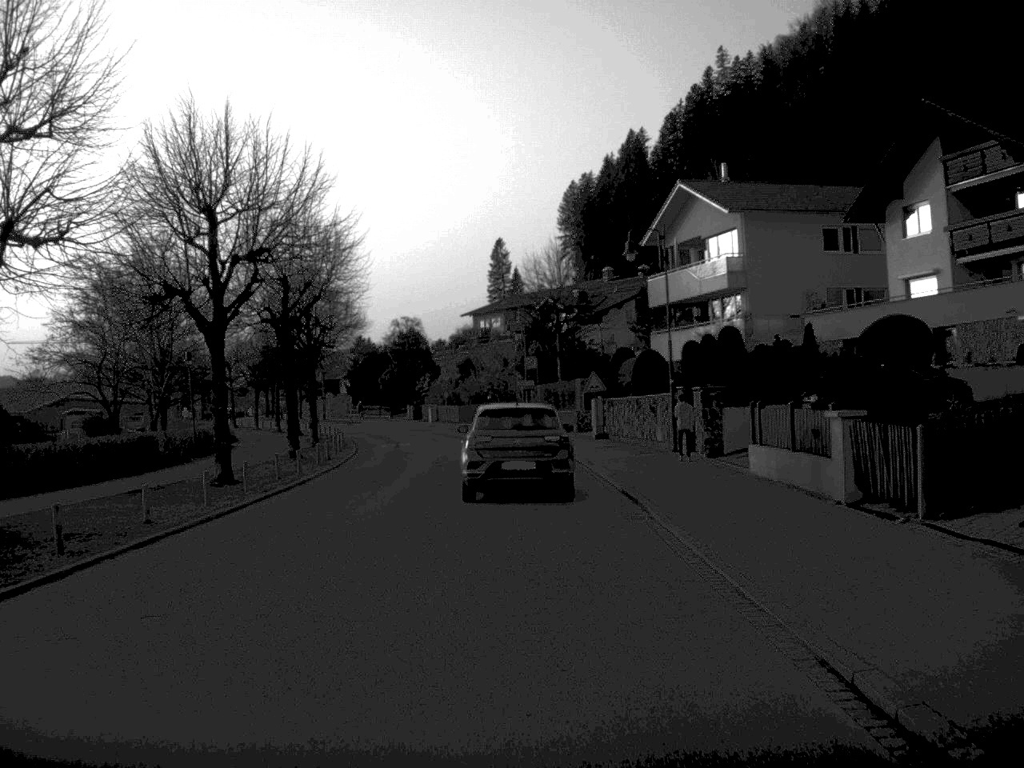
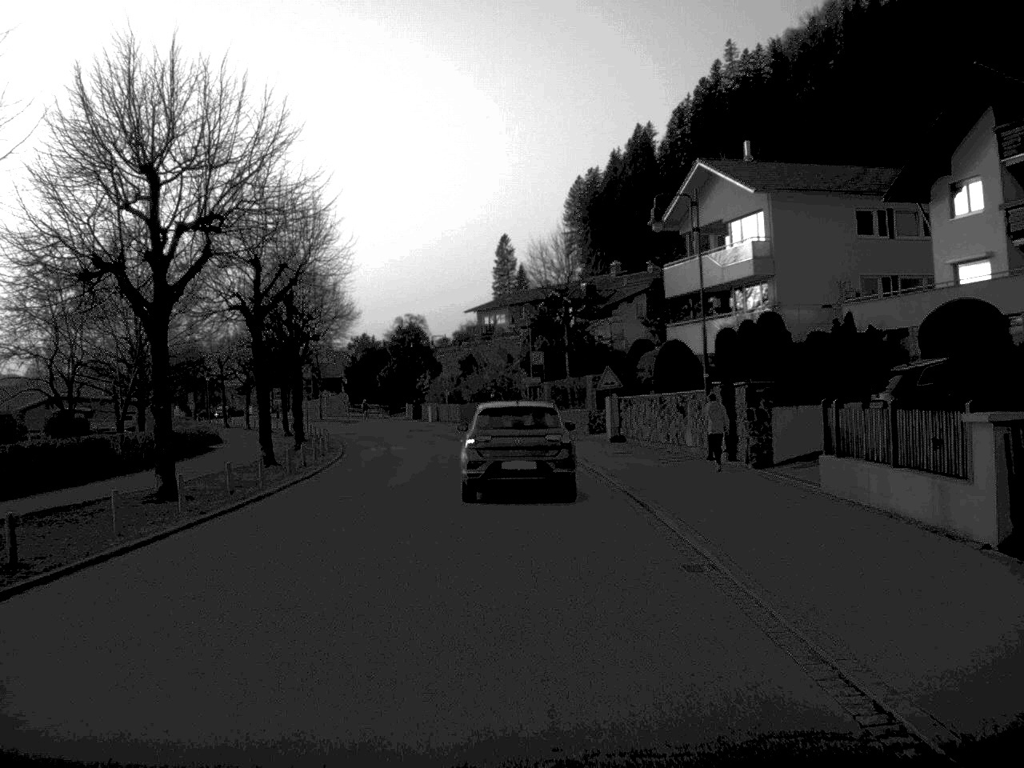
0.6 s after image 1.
(0.0, +5.3) m; 0°
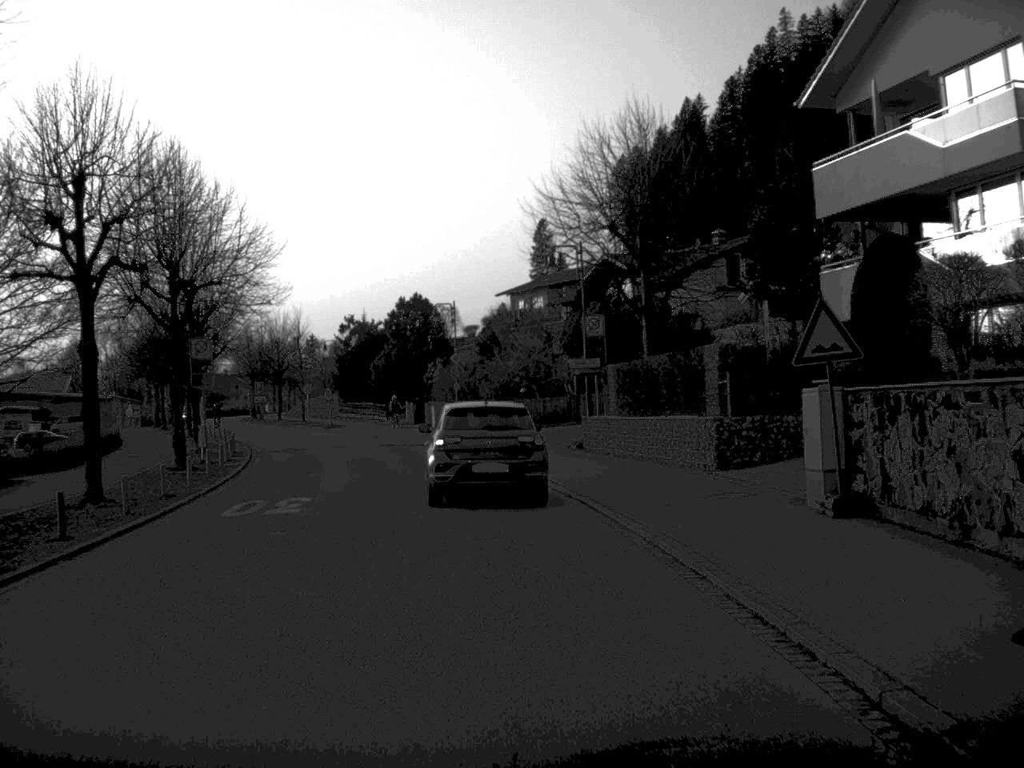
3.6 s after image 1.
(-0.3, +26.3) m; -2°
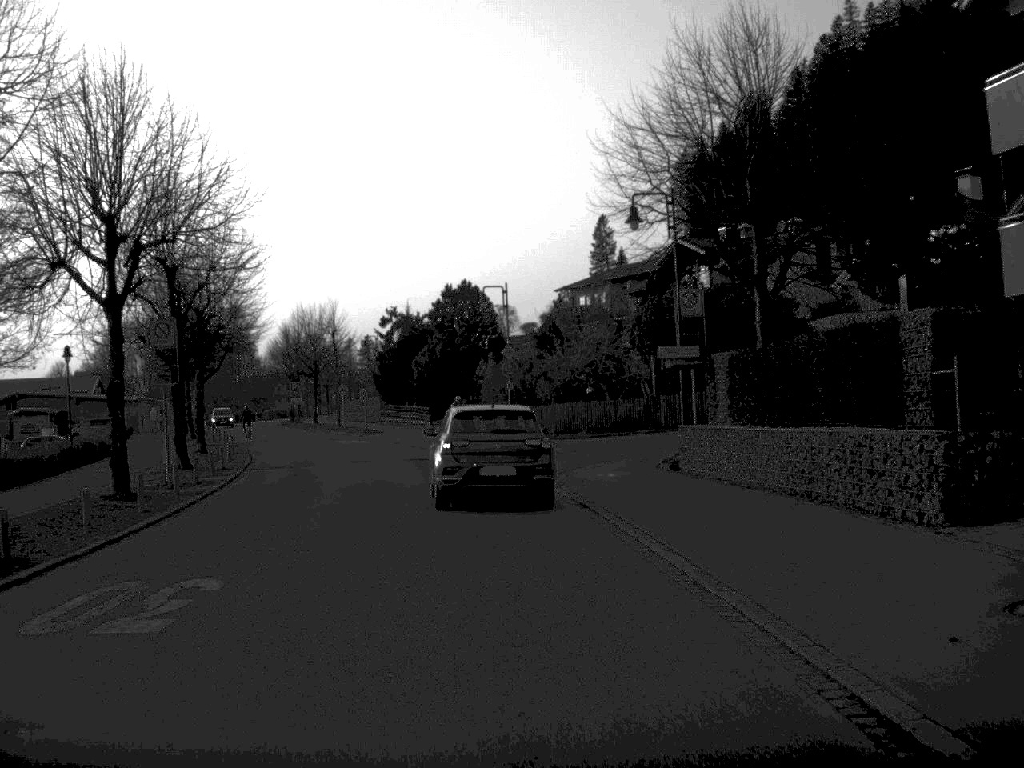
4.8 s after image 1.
(-0.2, +9.9) m; -3°
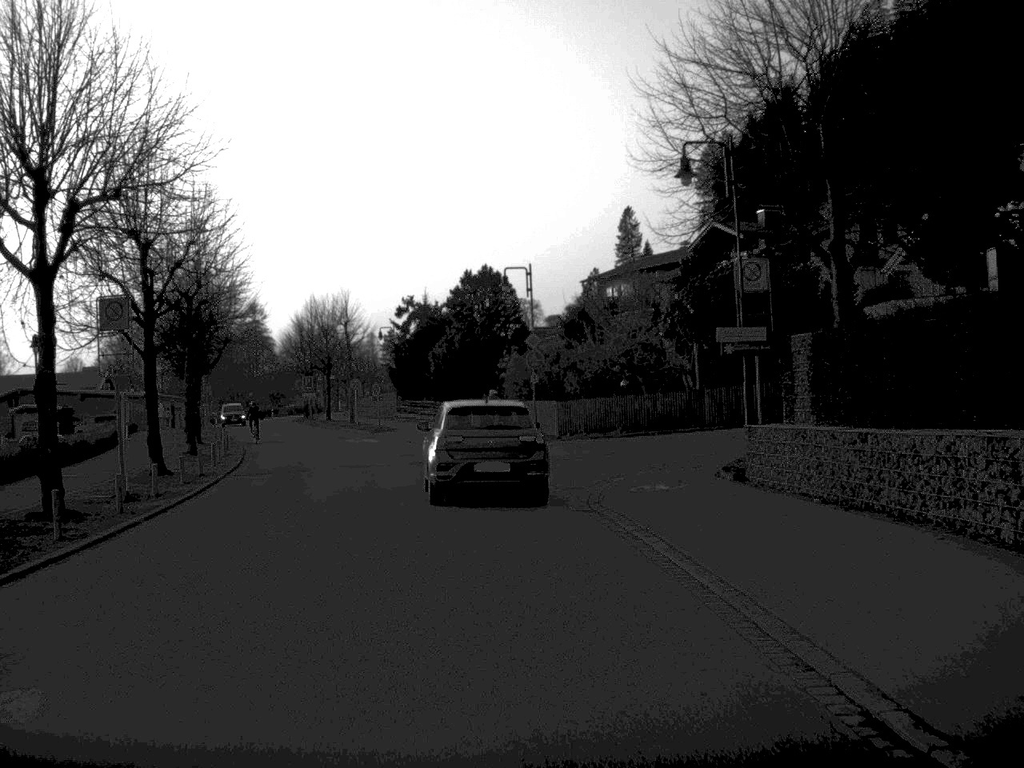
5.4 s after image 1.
(0.0, +5.0) m; -1°
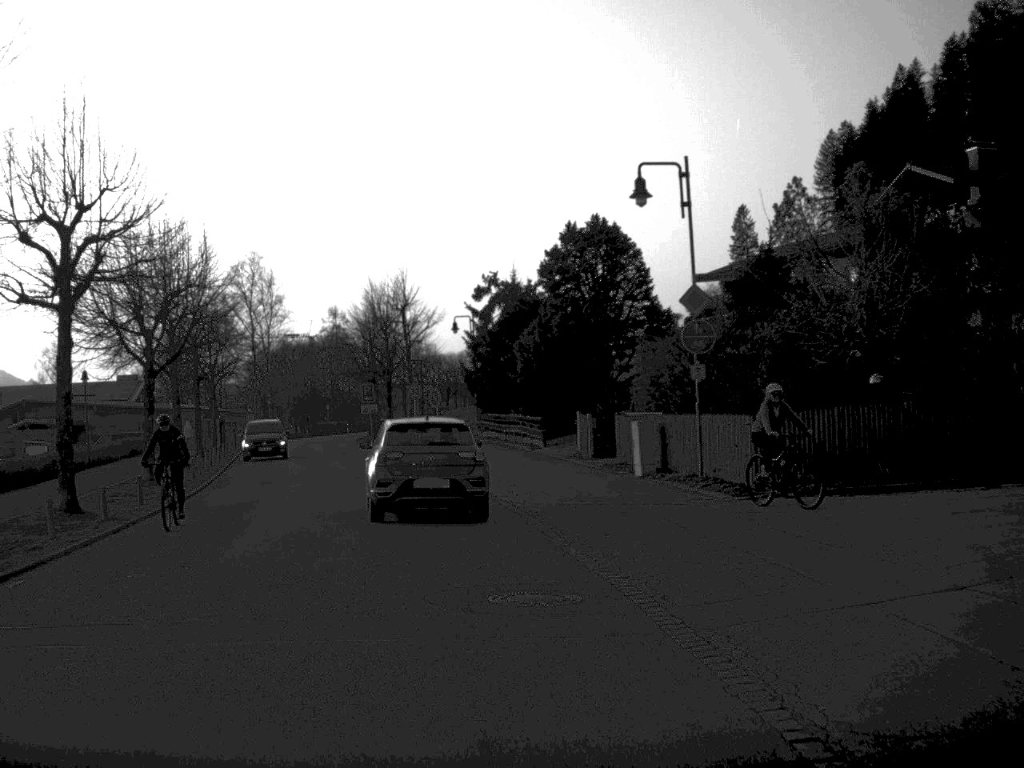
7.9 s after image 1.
(-0.8, +20.5) m; -5°
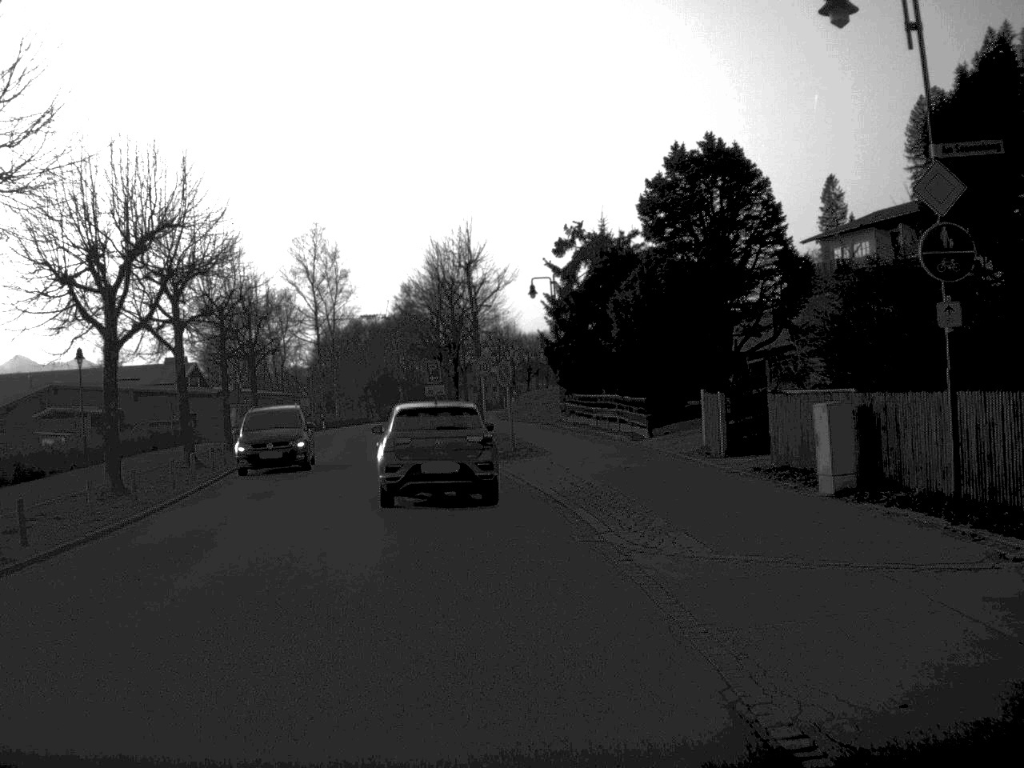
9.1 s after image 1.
(-0.3, +10.0) m; -4°
